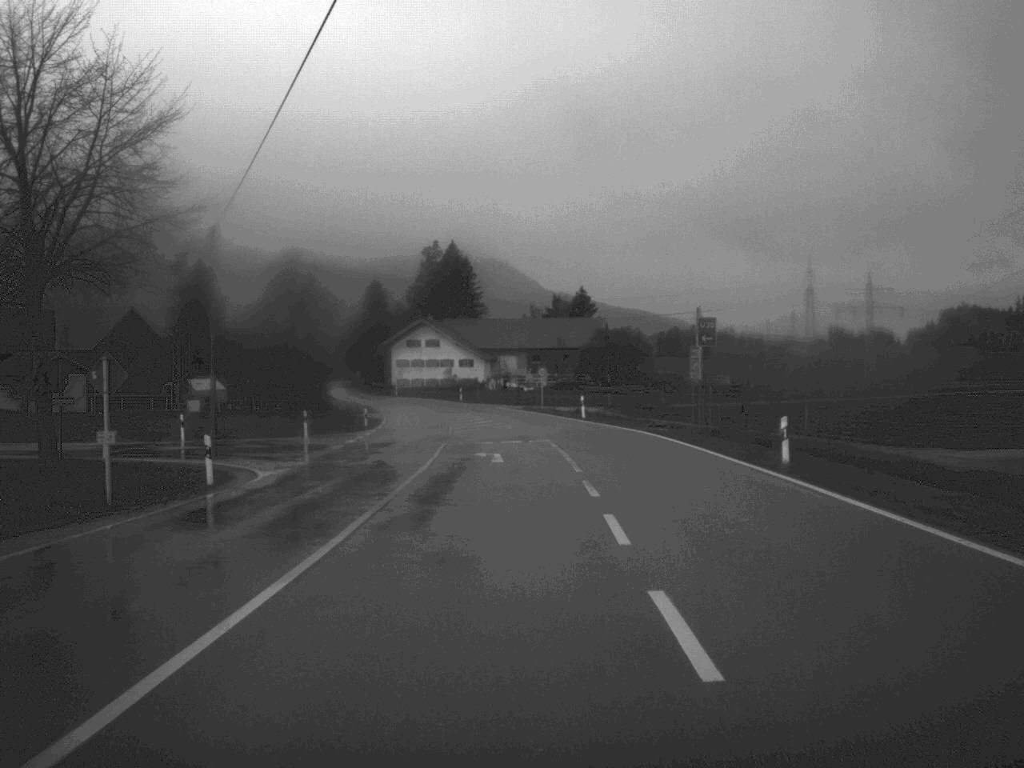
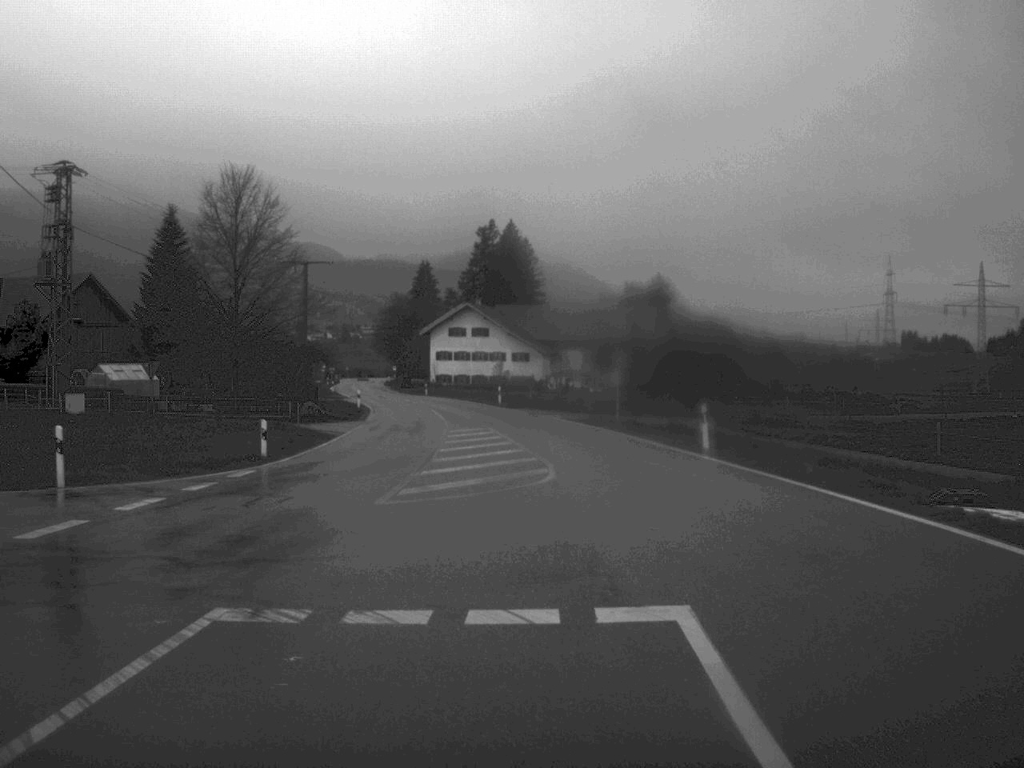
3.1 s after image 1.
(+0.1, +30.4) m; -4°
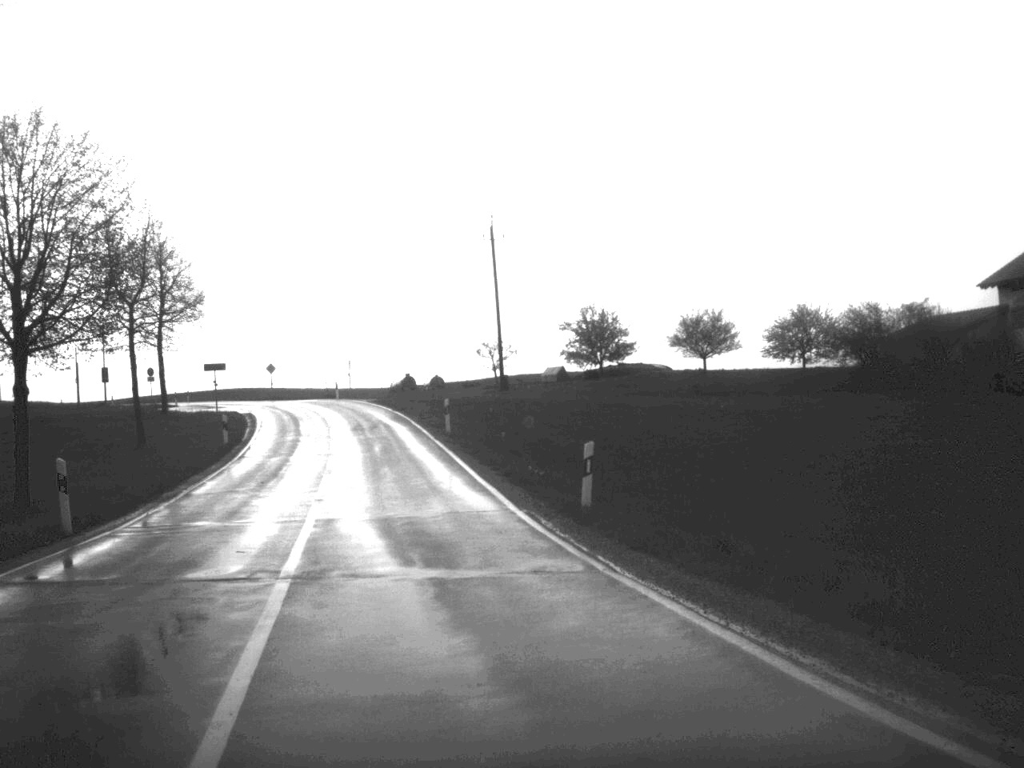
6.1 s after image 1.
(-13.8, +11.3) m; -96°
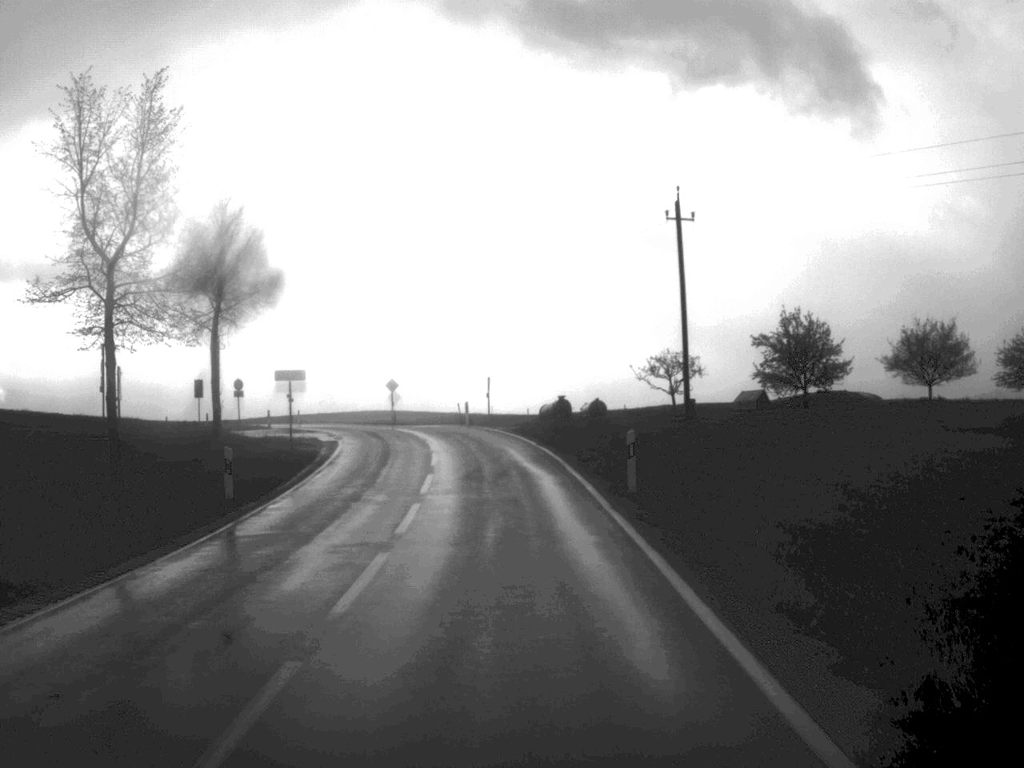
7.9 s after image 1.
(-1.3, +17.3) m; -7°
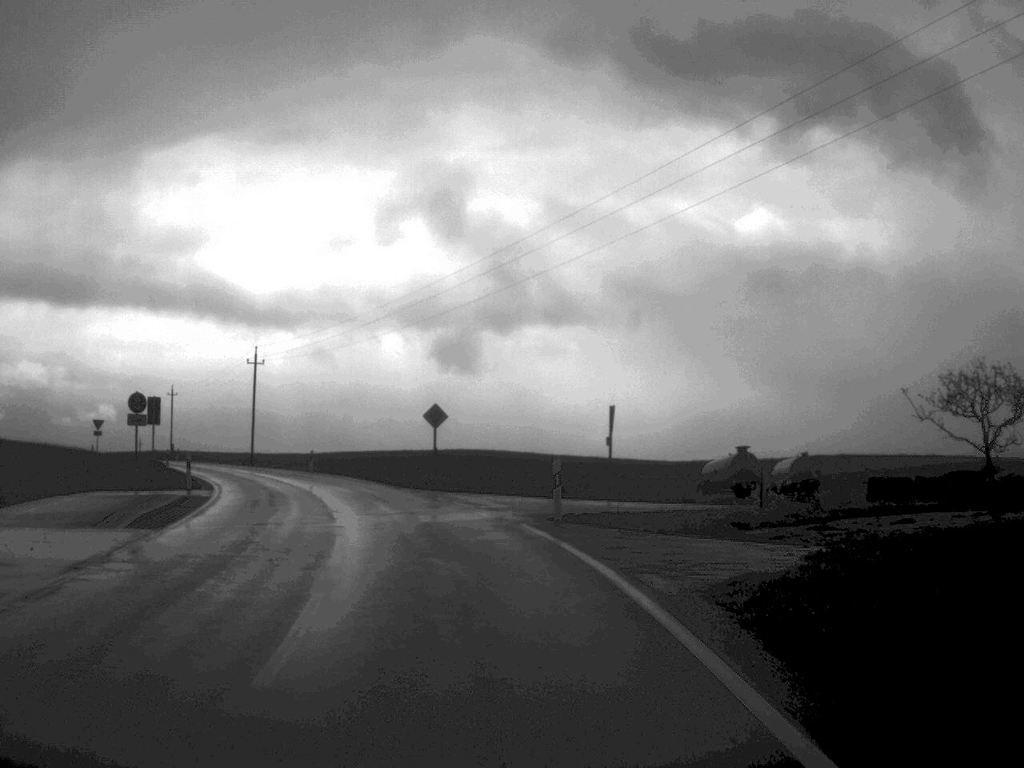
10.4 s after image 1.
(-0.9, +32.9) m; -5°
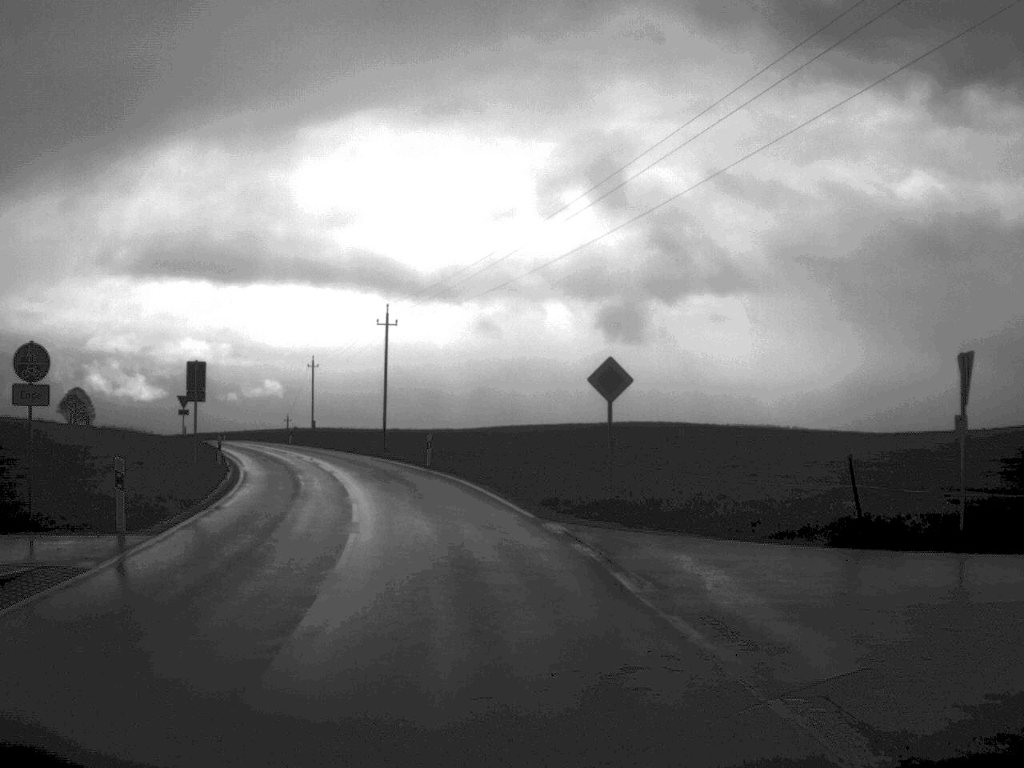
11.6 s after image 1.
(-1.2, +18.2) m; -8°
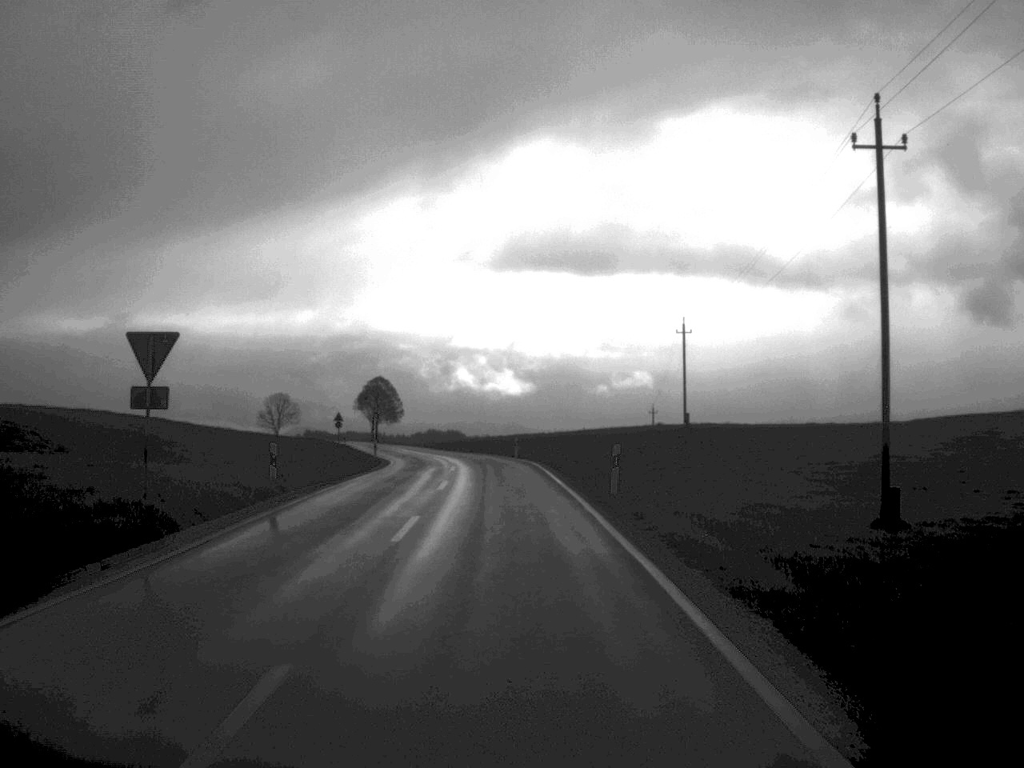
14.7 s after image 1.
(-9.0, +55.3) m; -17°
